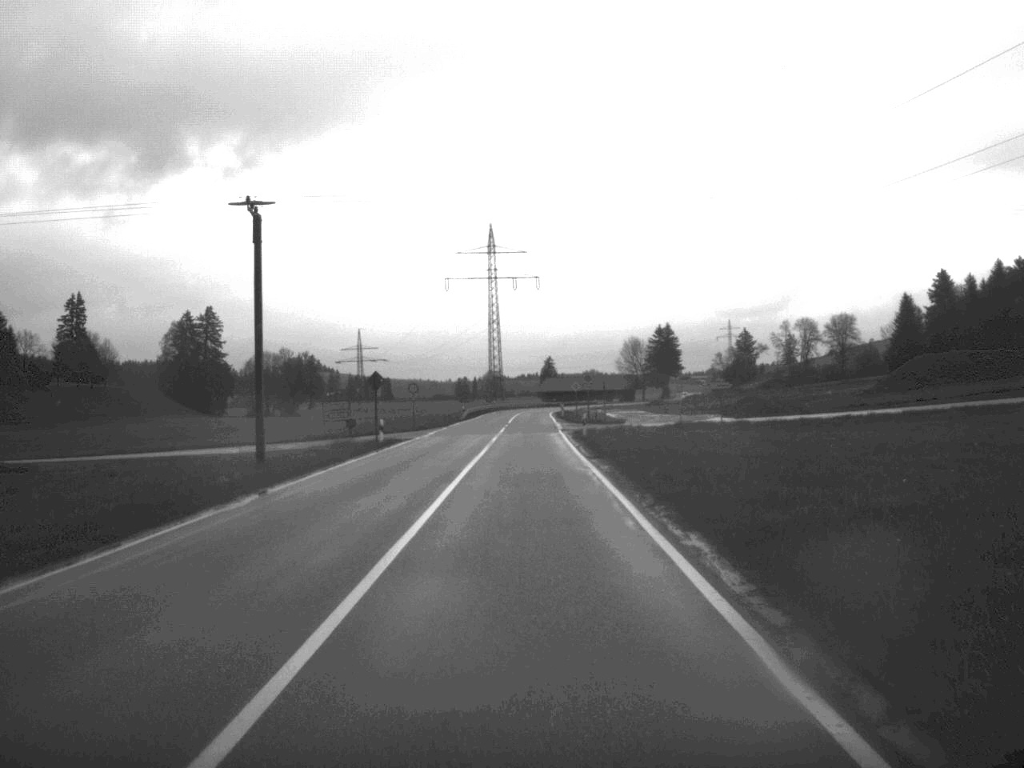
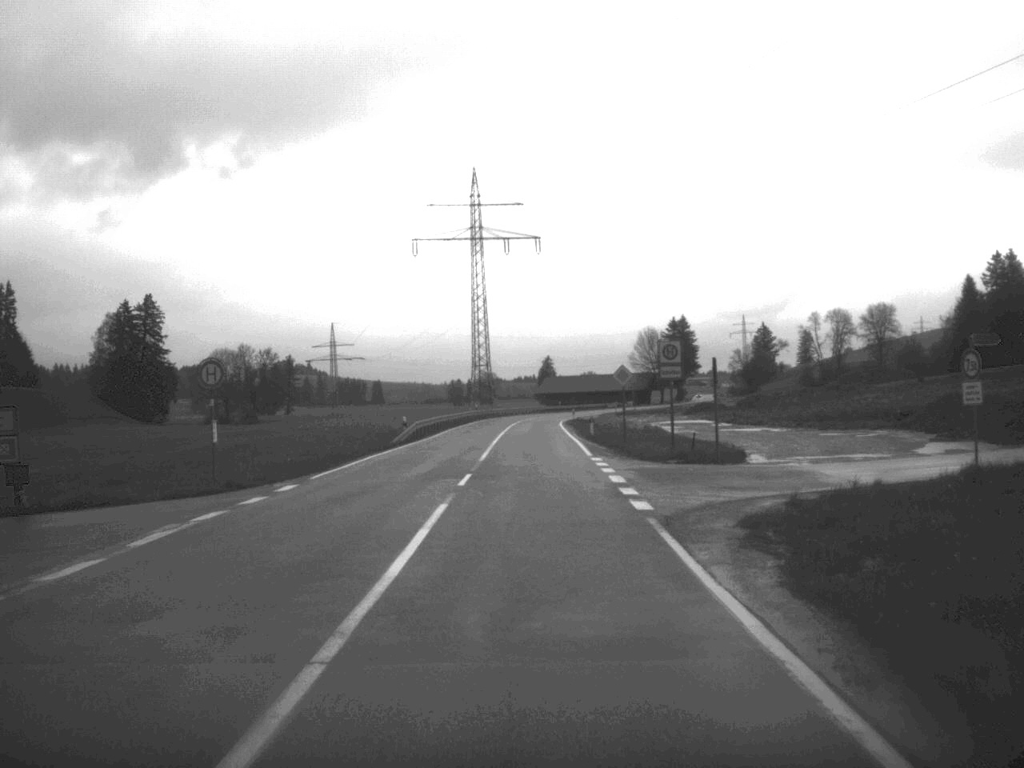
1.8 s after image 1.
(0.0, +47.2) m; 0°
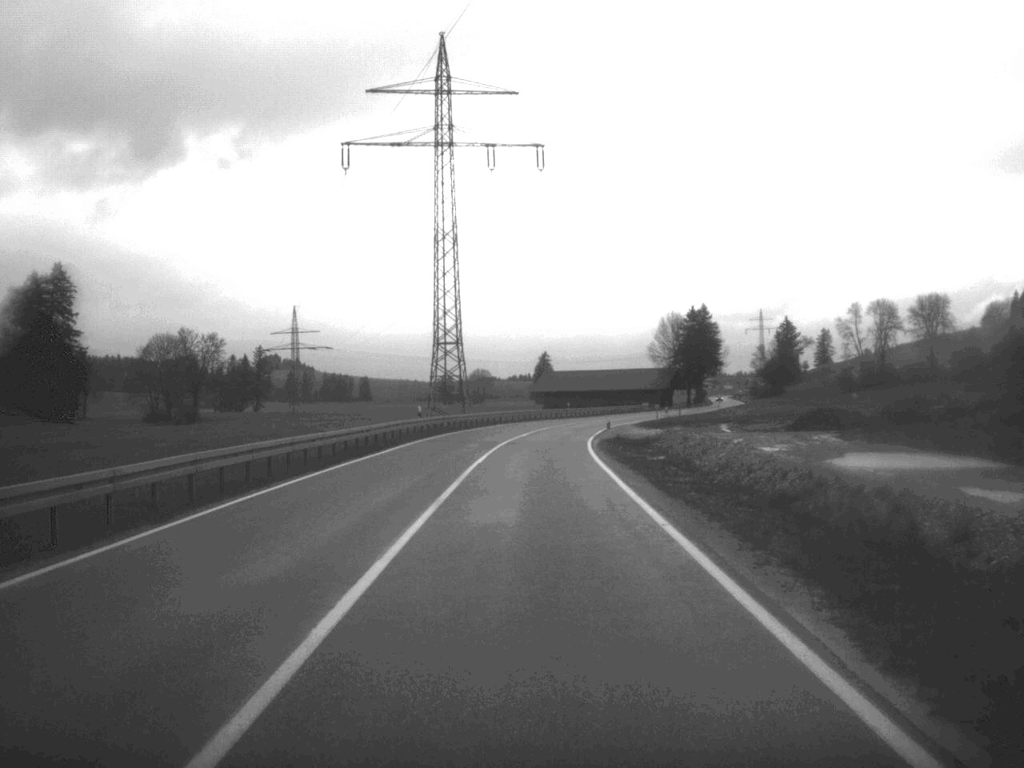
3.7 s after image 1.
(+0.1, +49.6) m; 0°
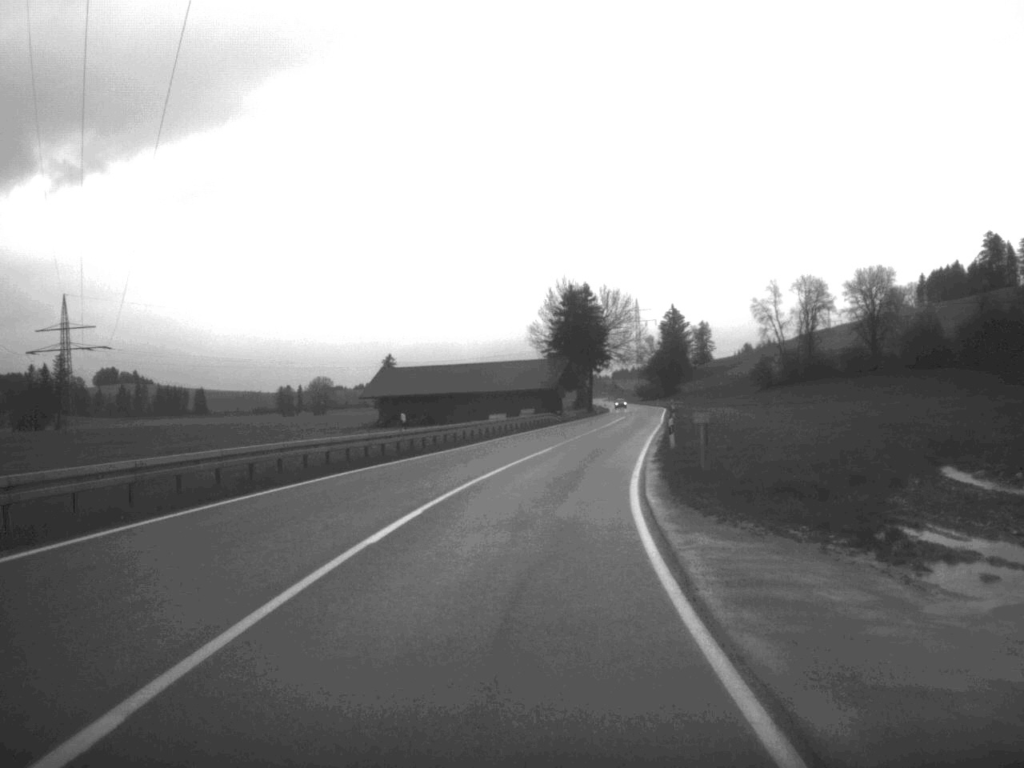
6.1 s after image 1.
(+2.5, +64.7) m; +7°
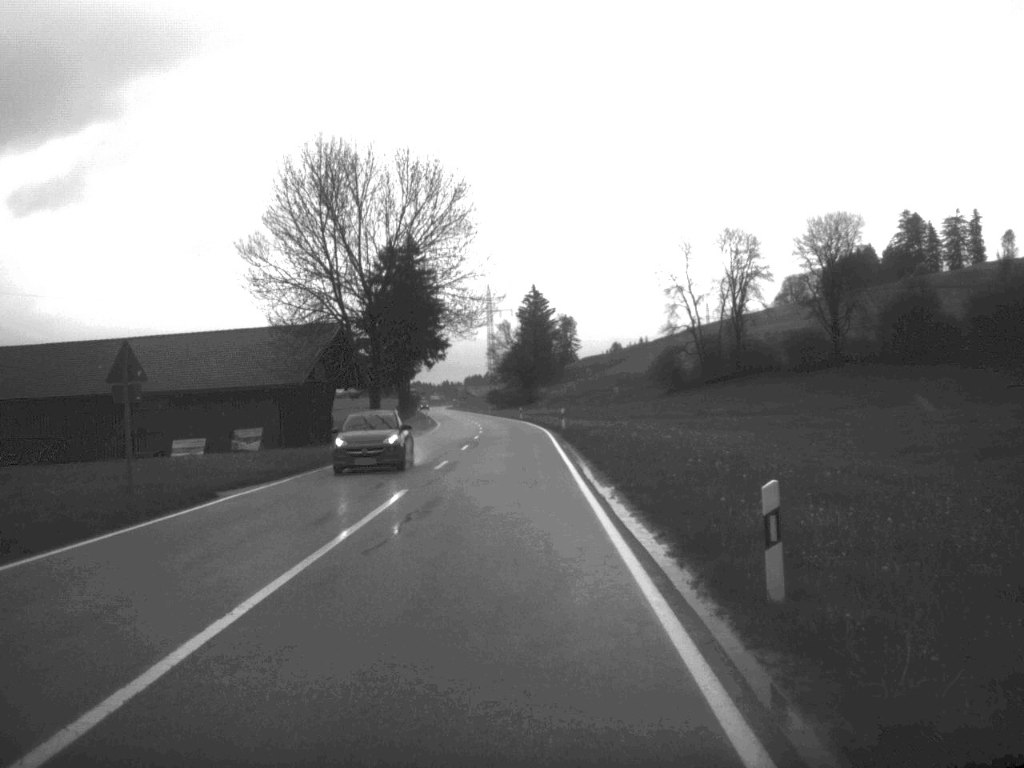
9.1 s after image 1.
(+6.9, +78.0) m; +6°
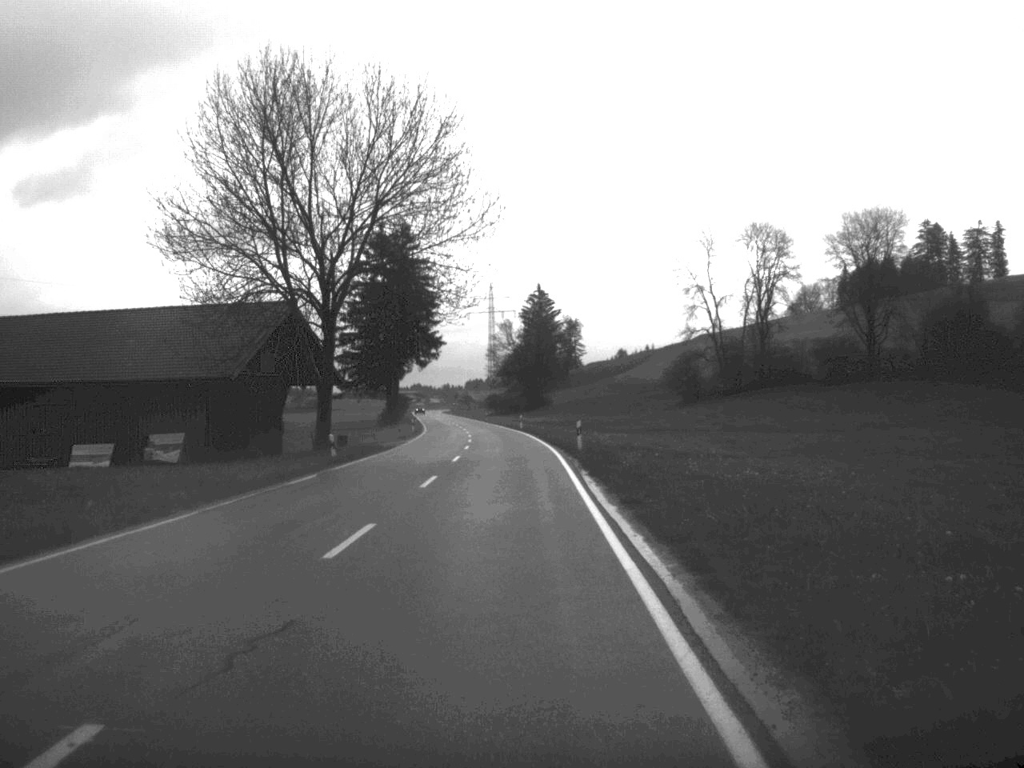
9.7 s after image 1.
(0.0, +16.2) m; 0°
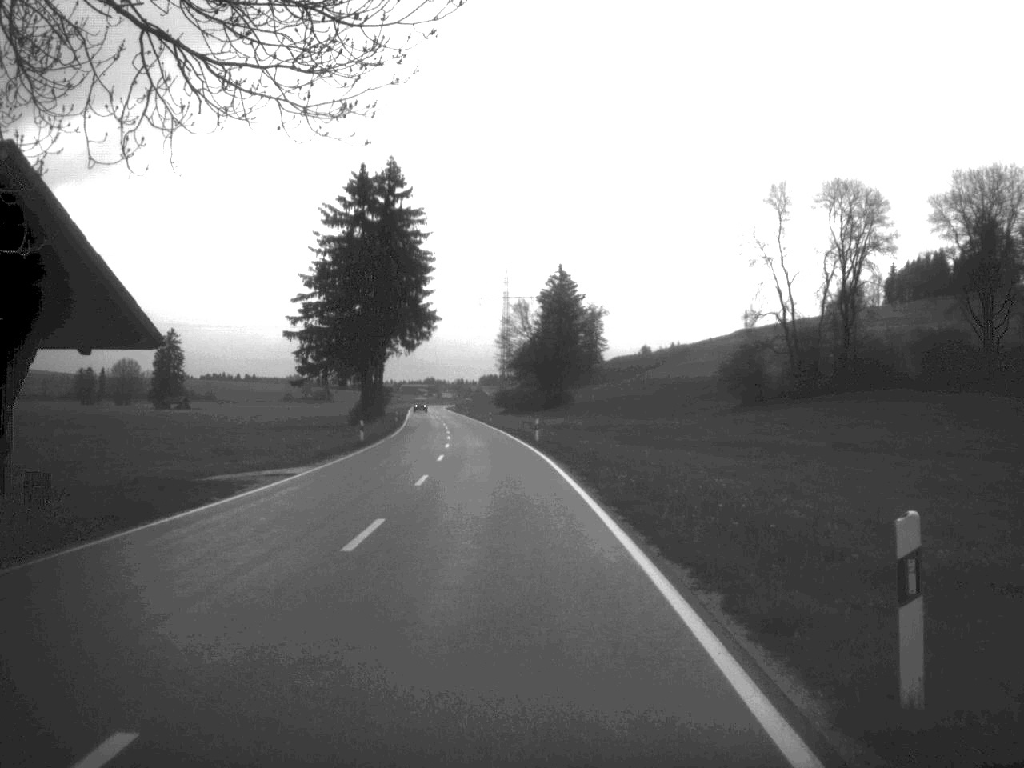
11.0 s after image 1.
(-0.2, +34.6) m; -1°
